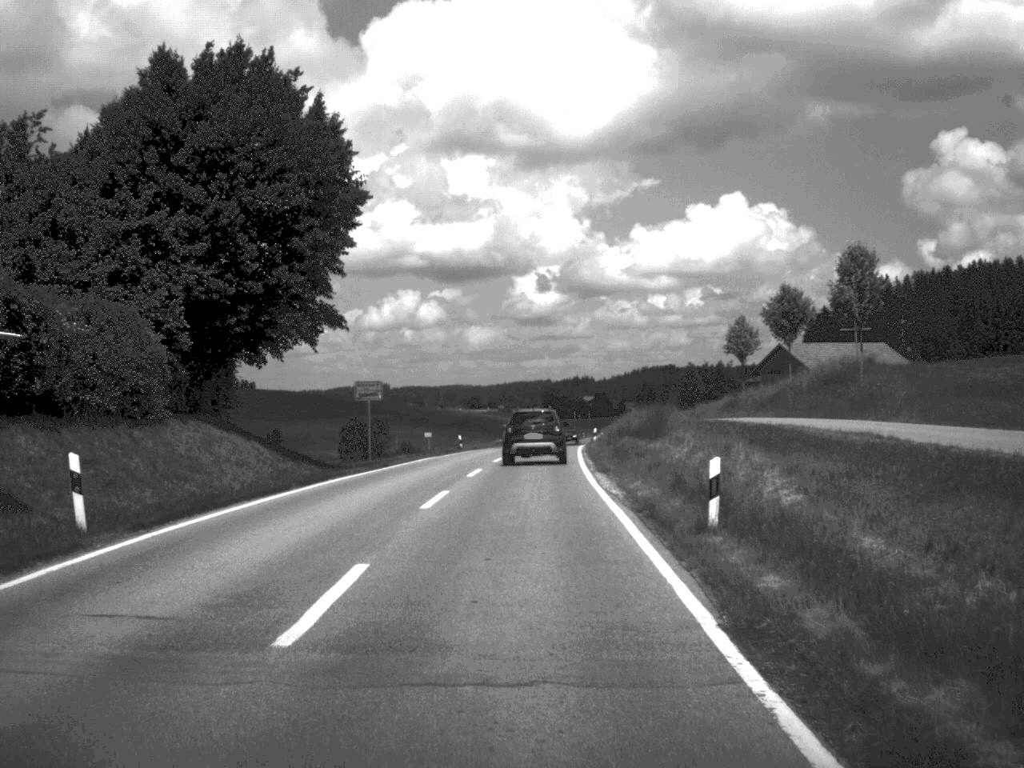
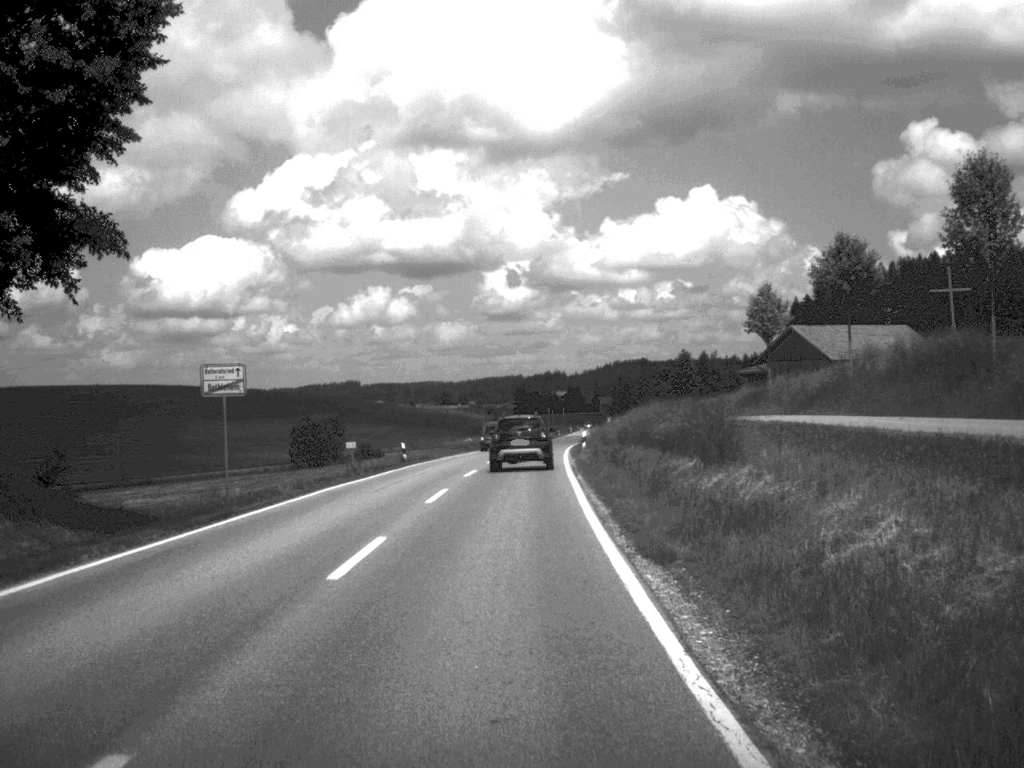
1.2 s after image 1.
(+0.2, +17.6) m; +1°
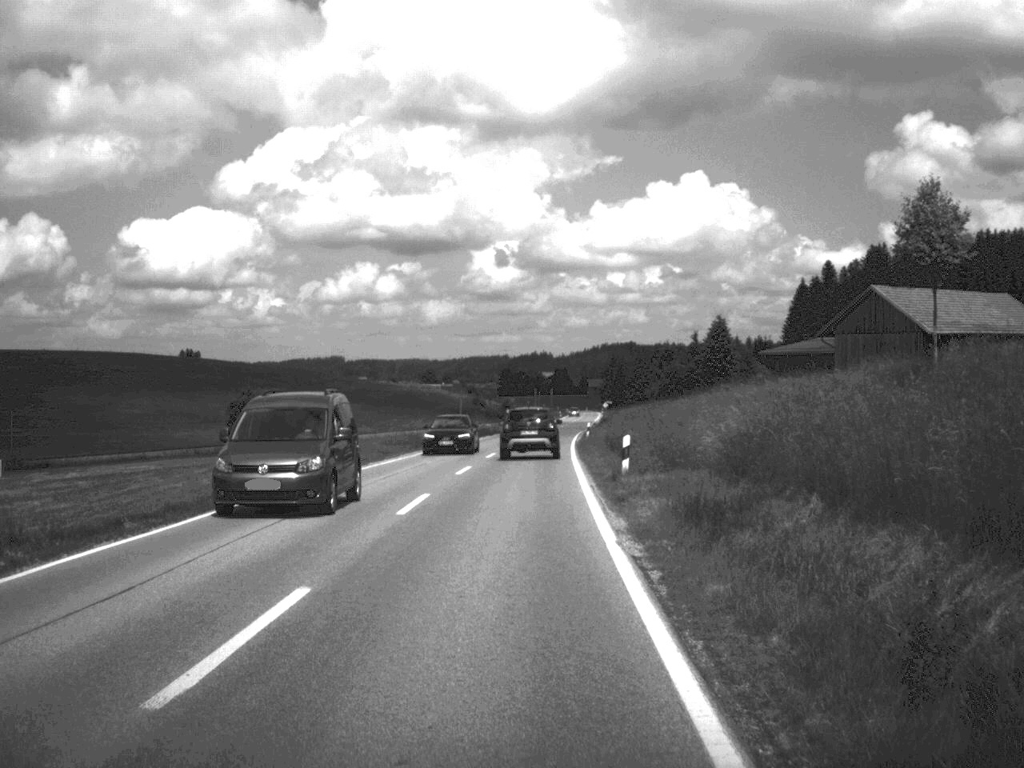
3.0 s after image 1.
(+0.1, +27.8) m; 0°
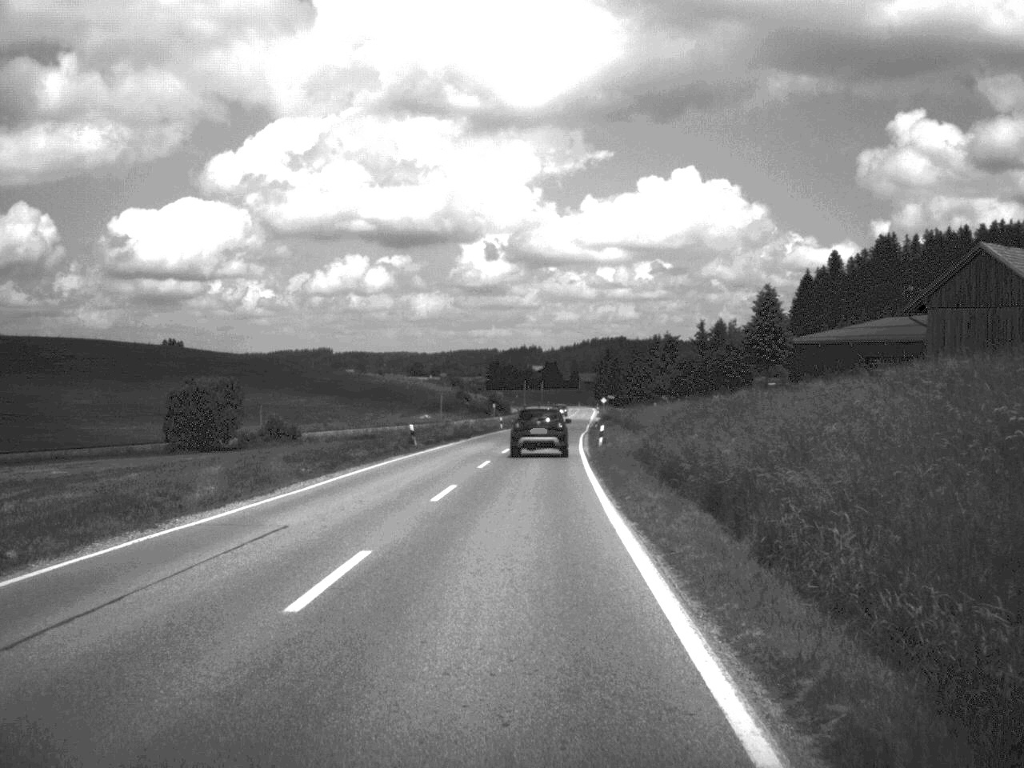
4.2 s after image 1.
(0.0, +20.5) m; 0°
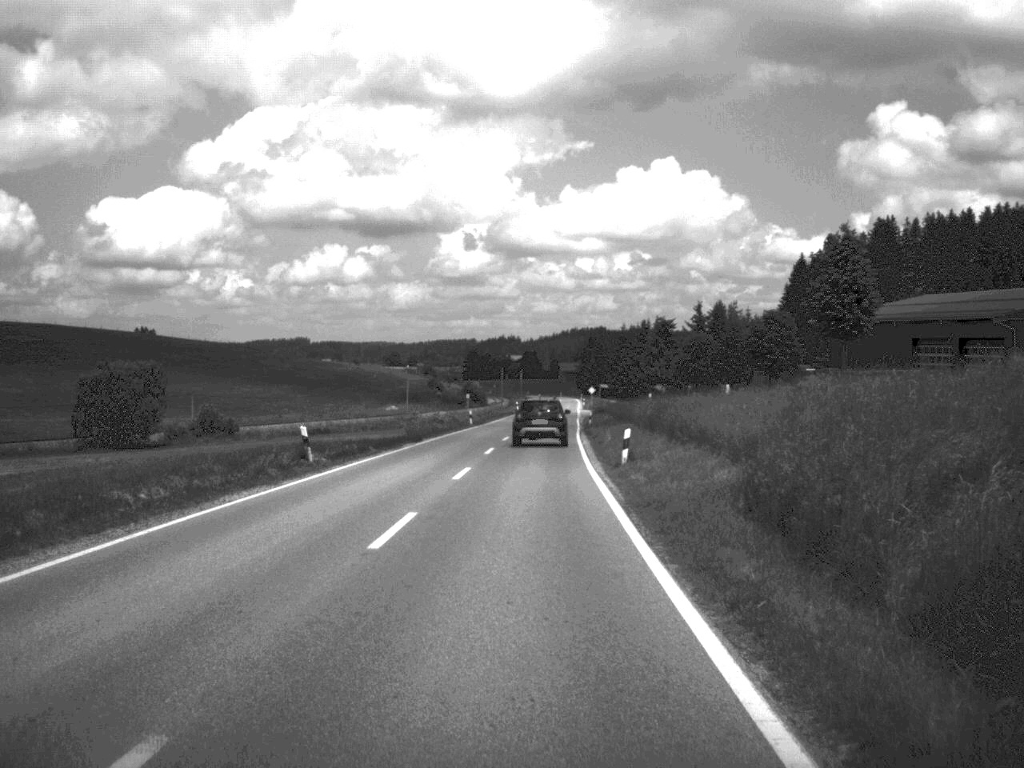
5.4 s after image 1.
(+0.1, +19.9) m; +1°
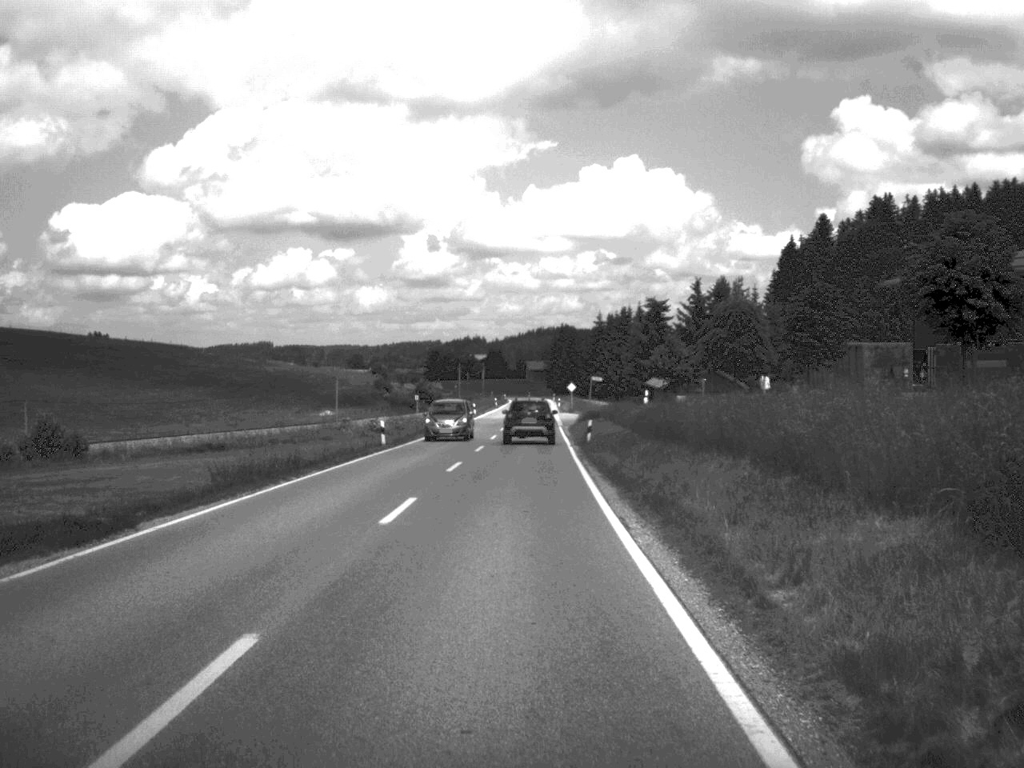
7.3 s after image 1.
(+0.4, +32.4) m; +1°
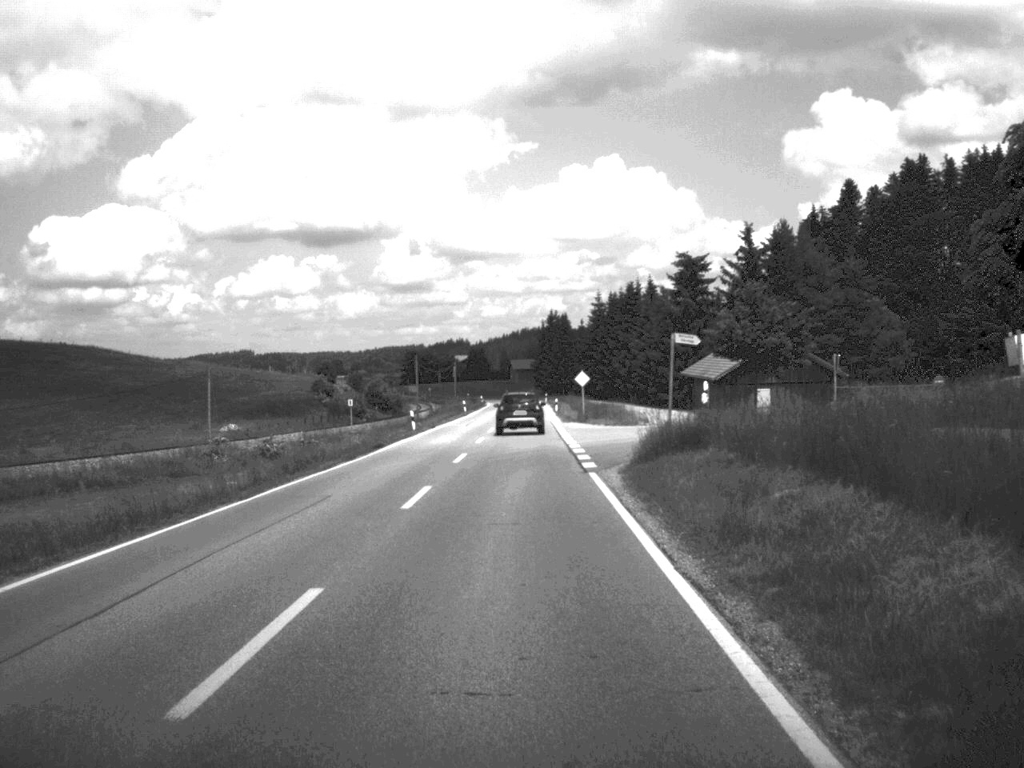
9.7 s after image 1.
(+0.2, +44.5) m; 0°
